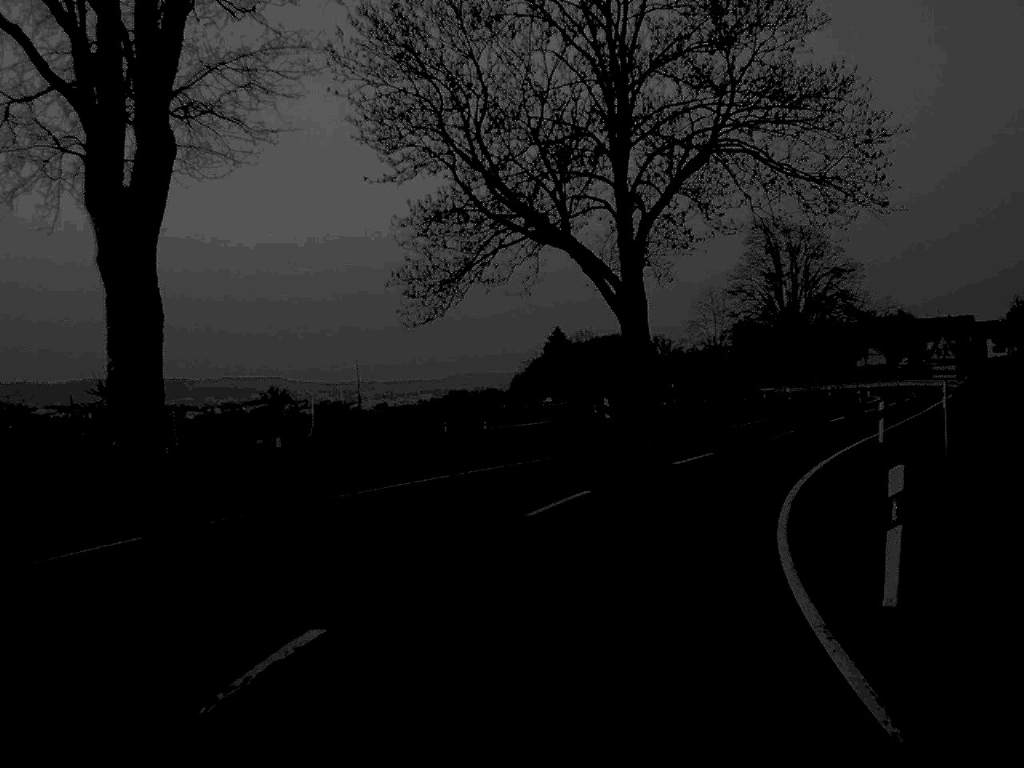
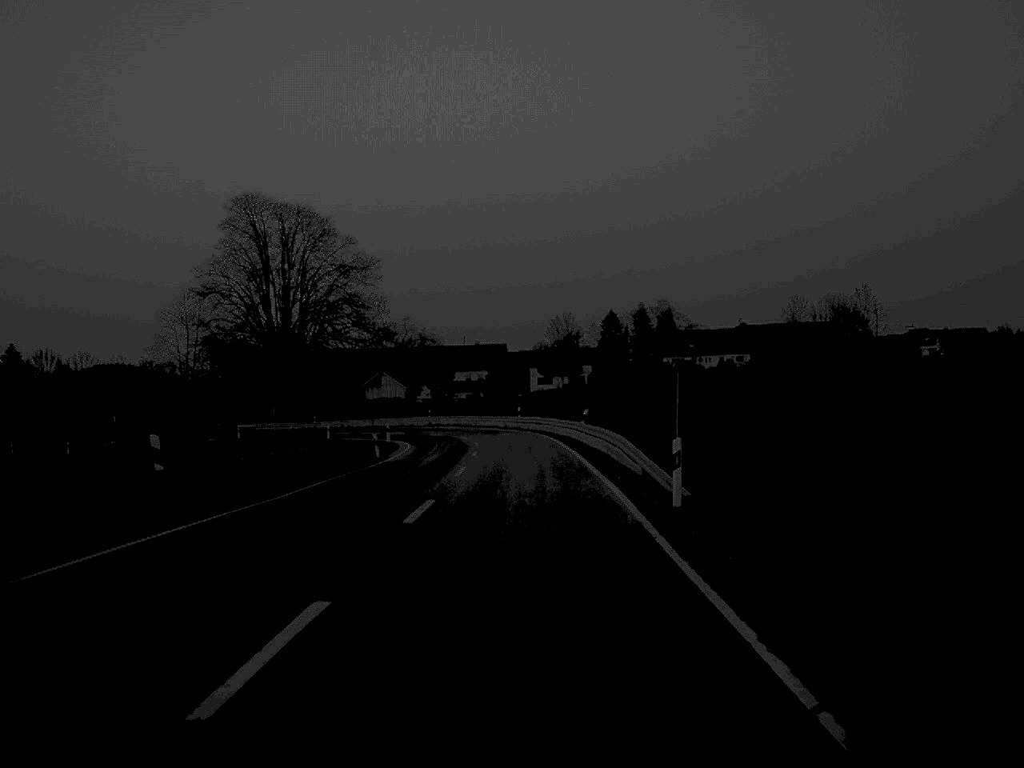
(+10.6, +42.9) m; +22°
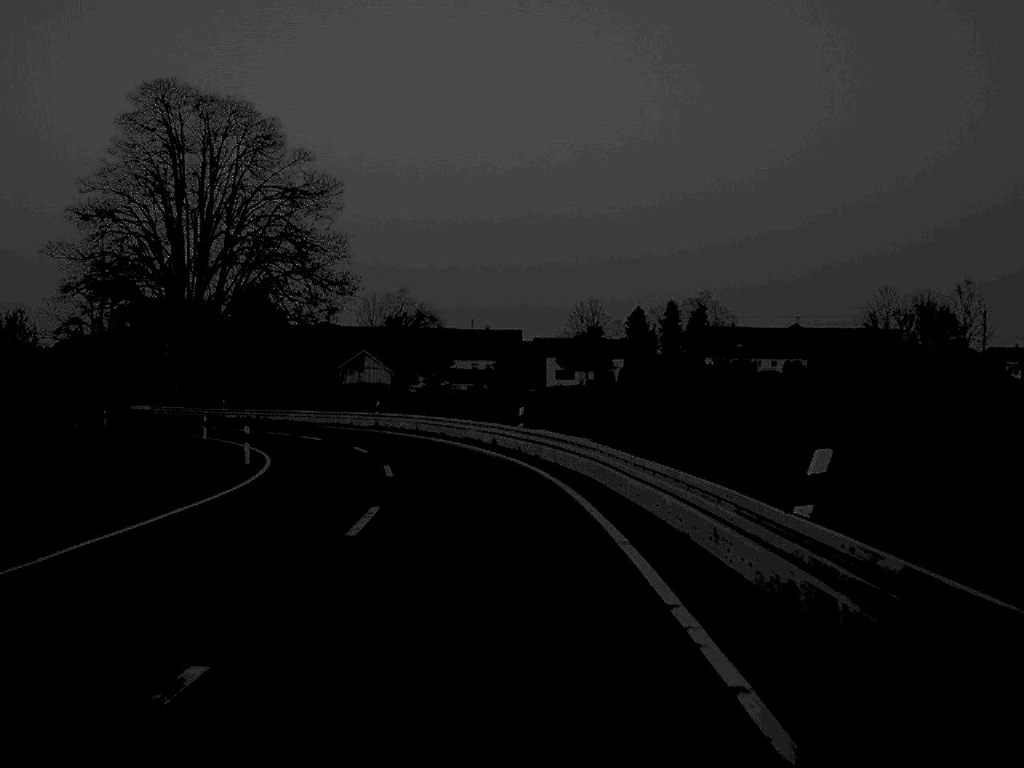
(+0.2, +38.1) m; -1°
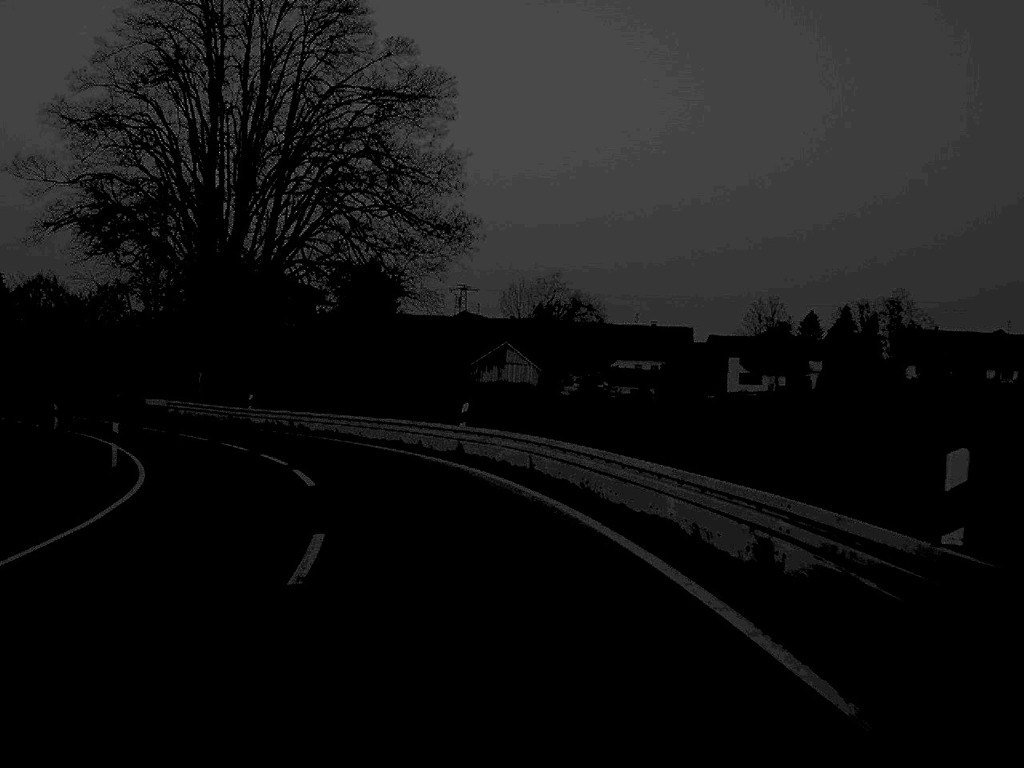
(-1.5, +28.8) m; -7°
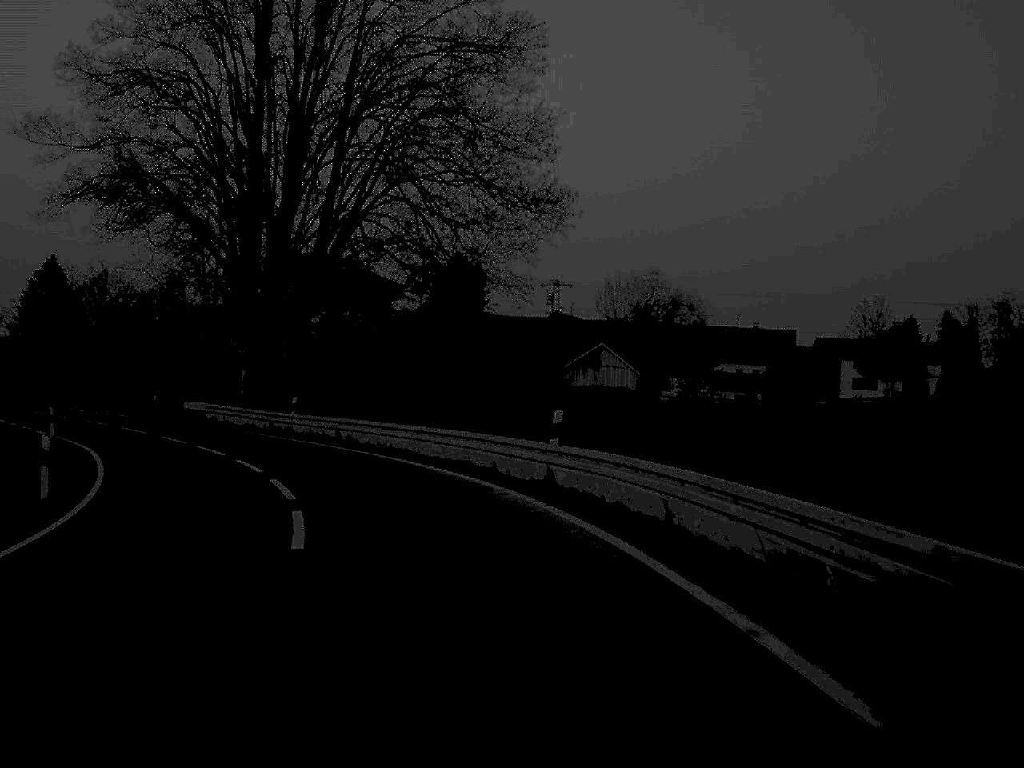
(-0.3, +9.3) m; -4°
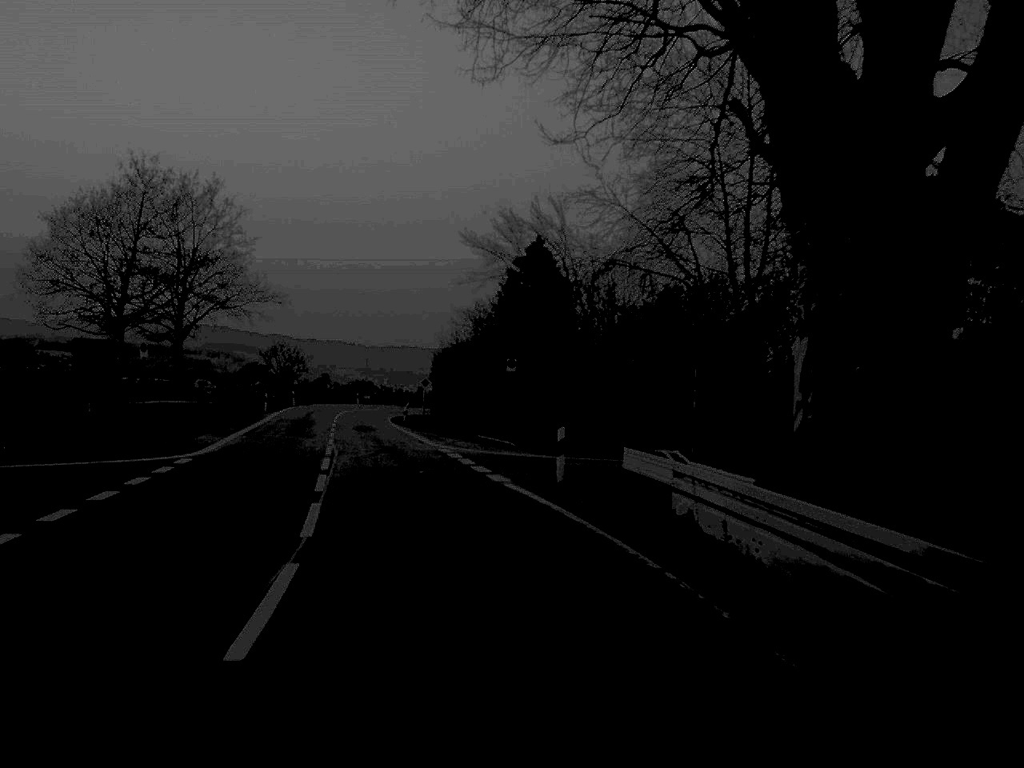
(-7.4, +35.6) m; -25°
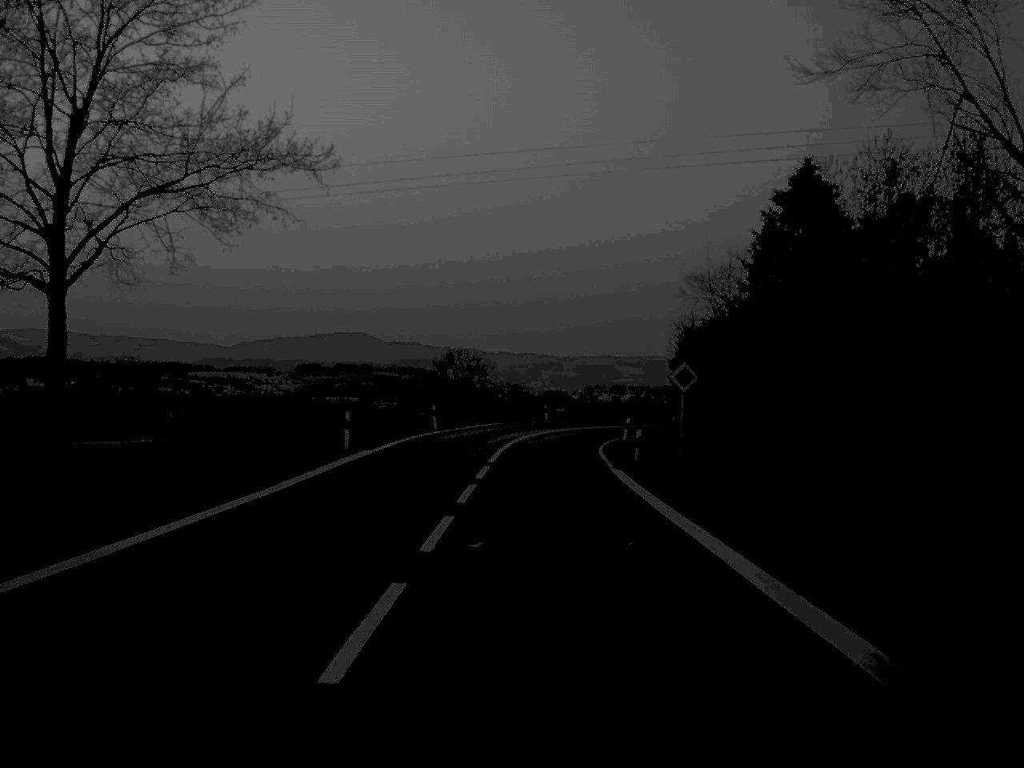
(-4.1, +37.0) m; -8°
